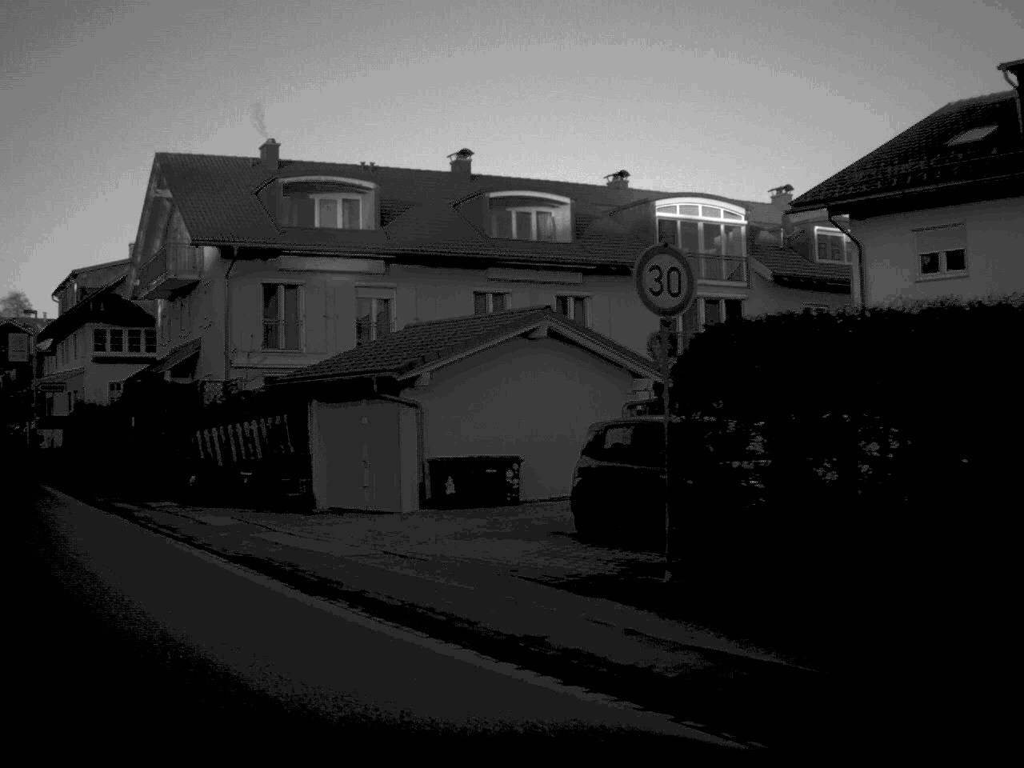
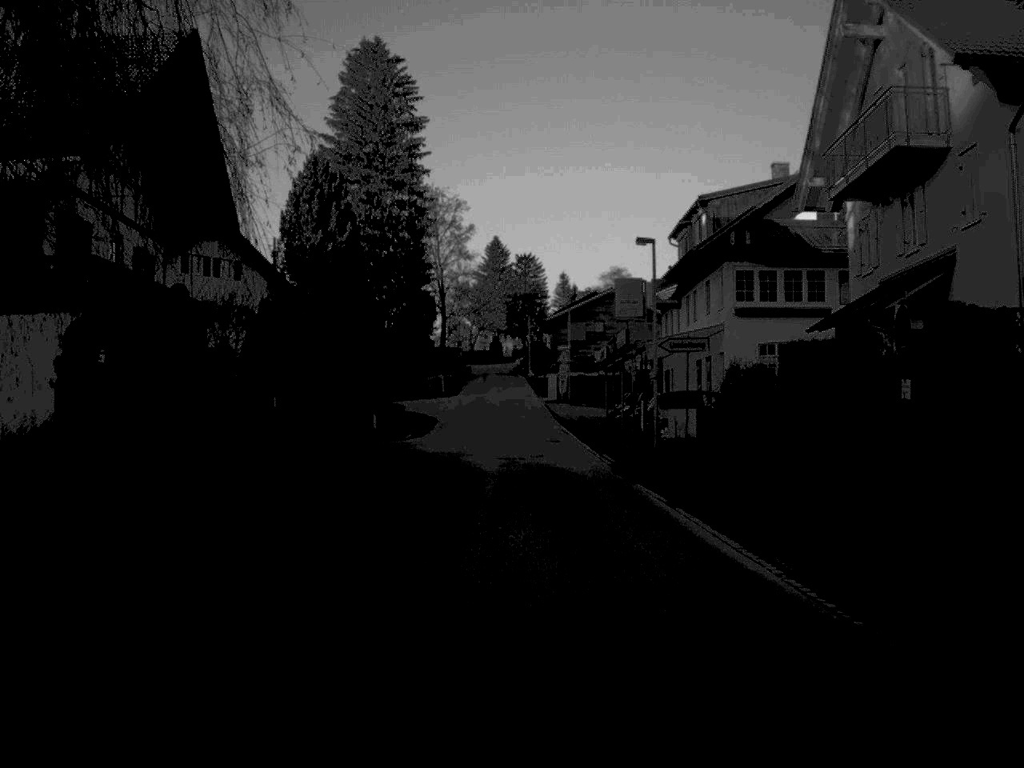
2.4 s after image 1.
(-5.9, +16.3) m; -26°
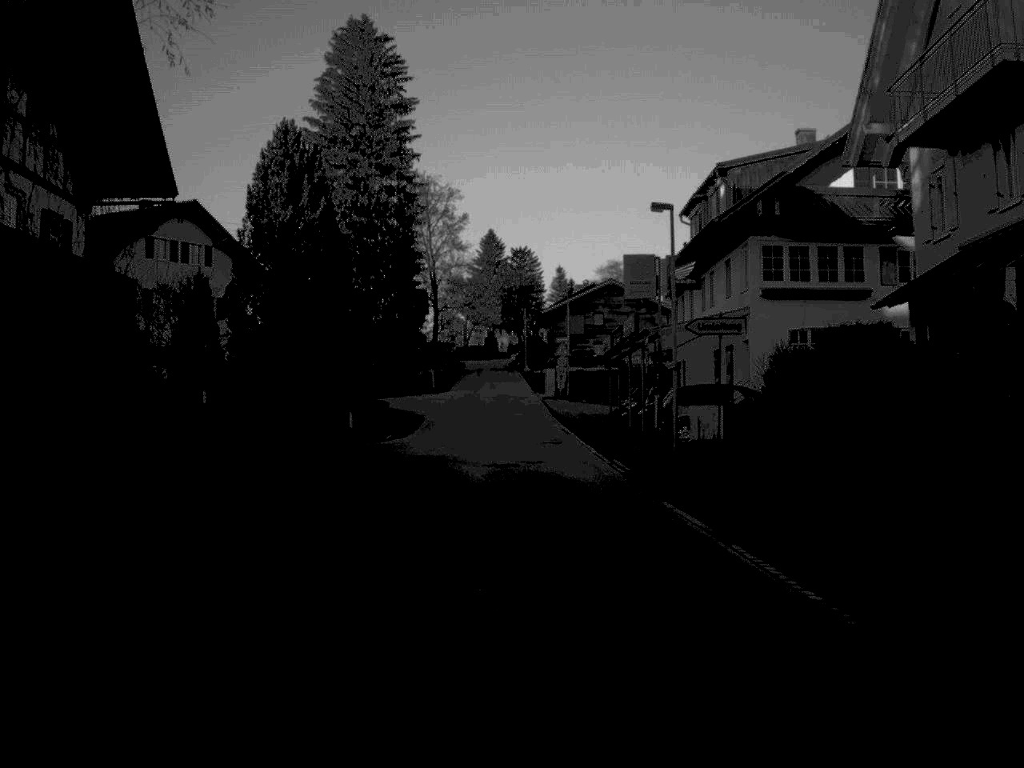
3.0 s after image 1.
(0.0, +5.7) m; 0°
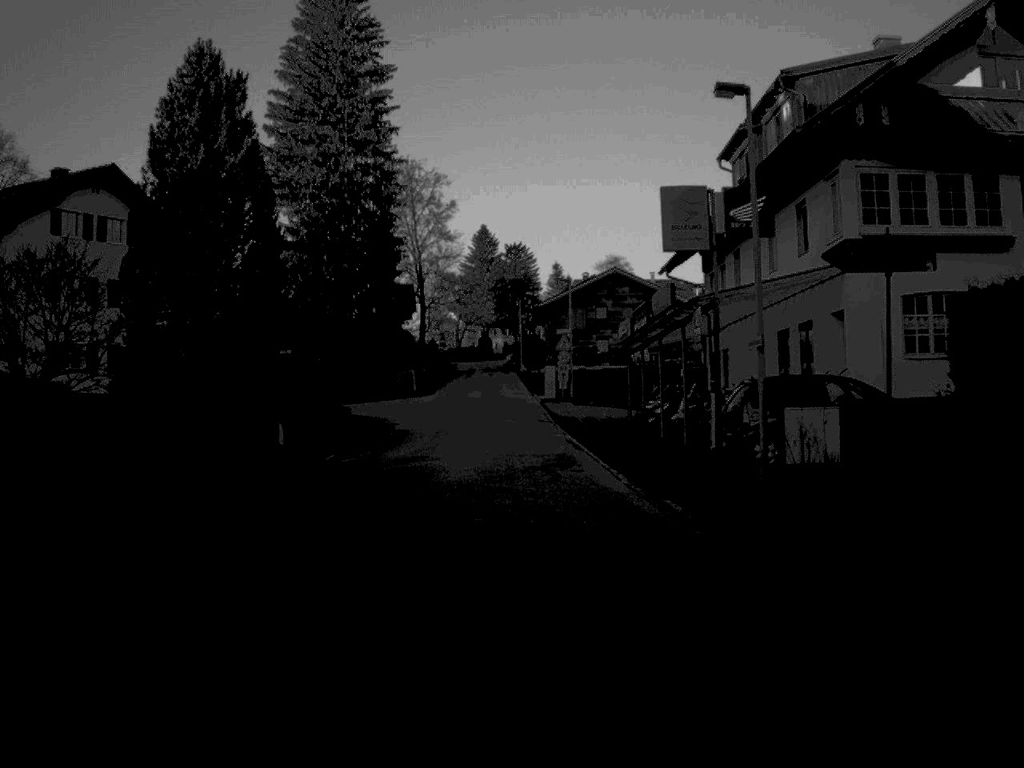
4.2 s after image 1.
(0.0, +12.0) m; 0°
